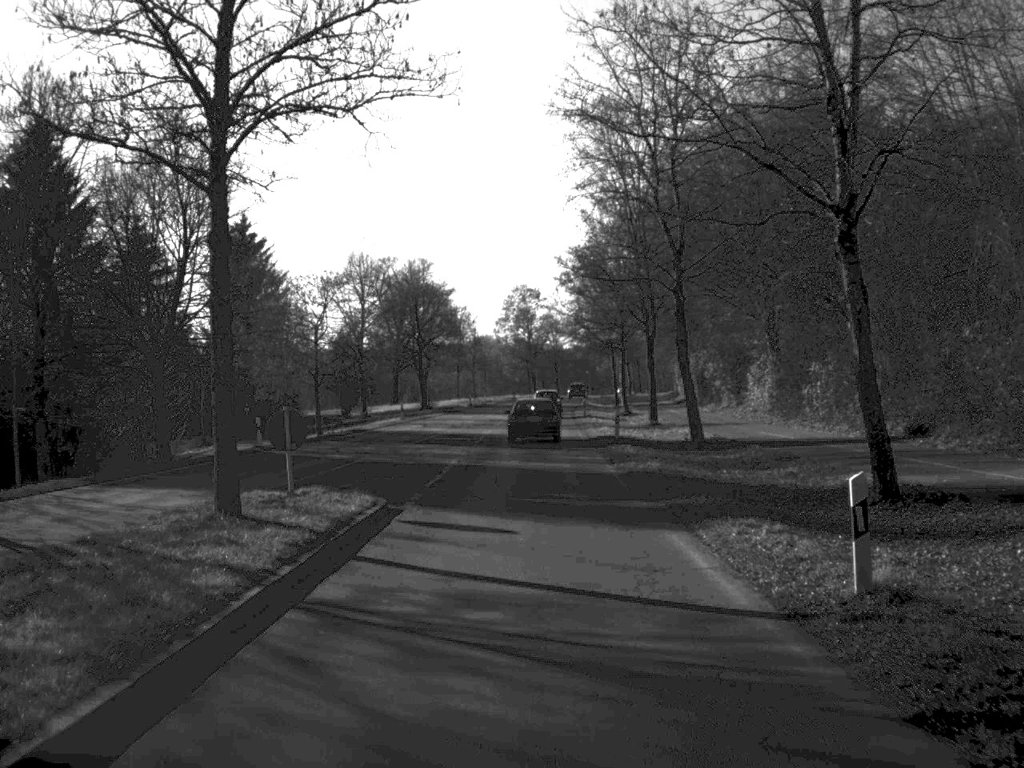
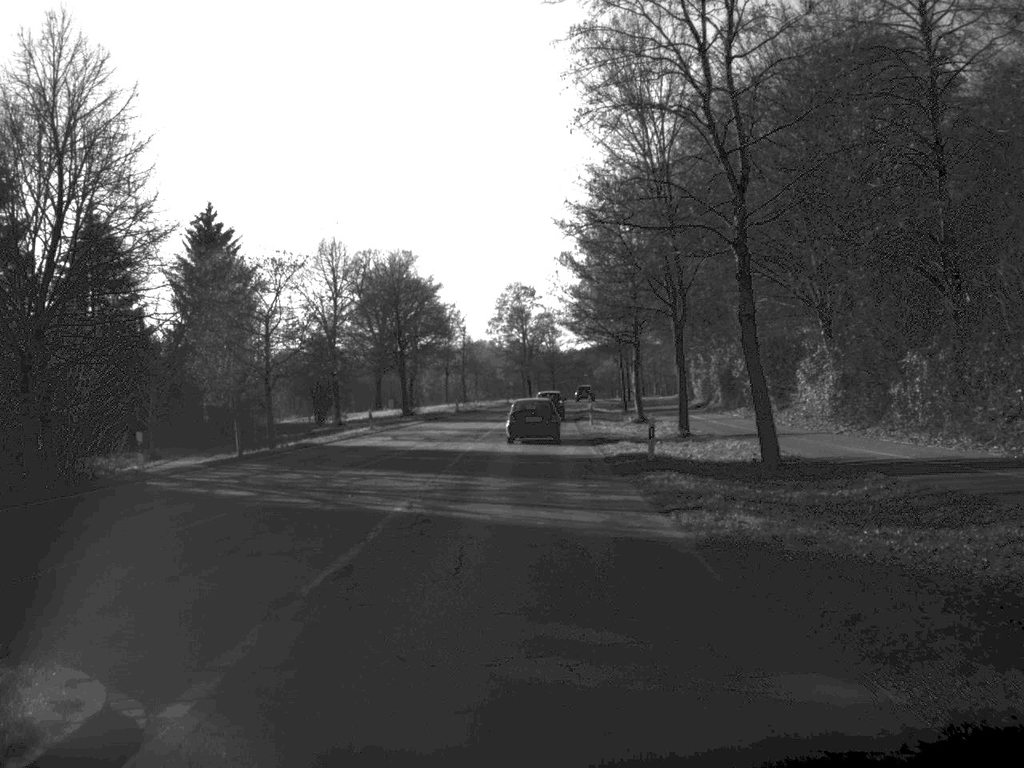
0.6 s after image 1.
(0.0, +12.0) m; 0°
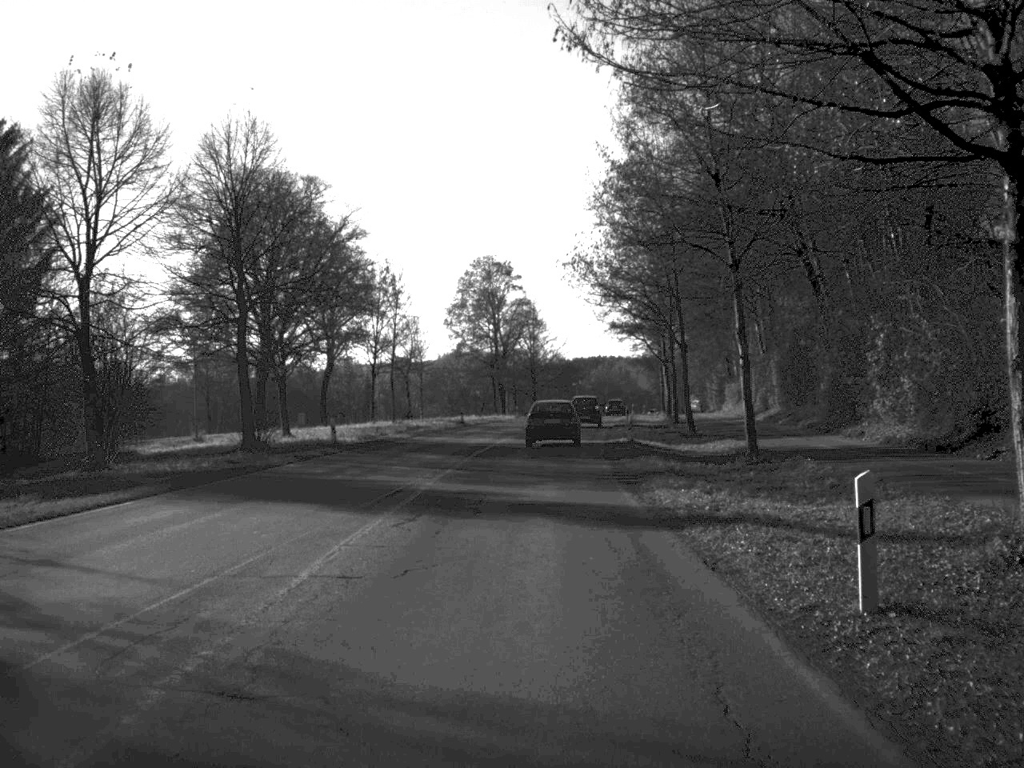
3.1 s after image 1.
(+0.3, +48.0) m; +1°
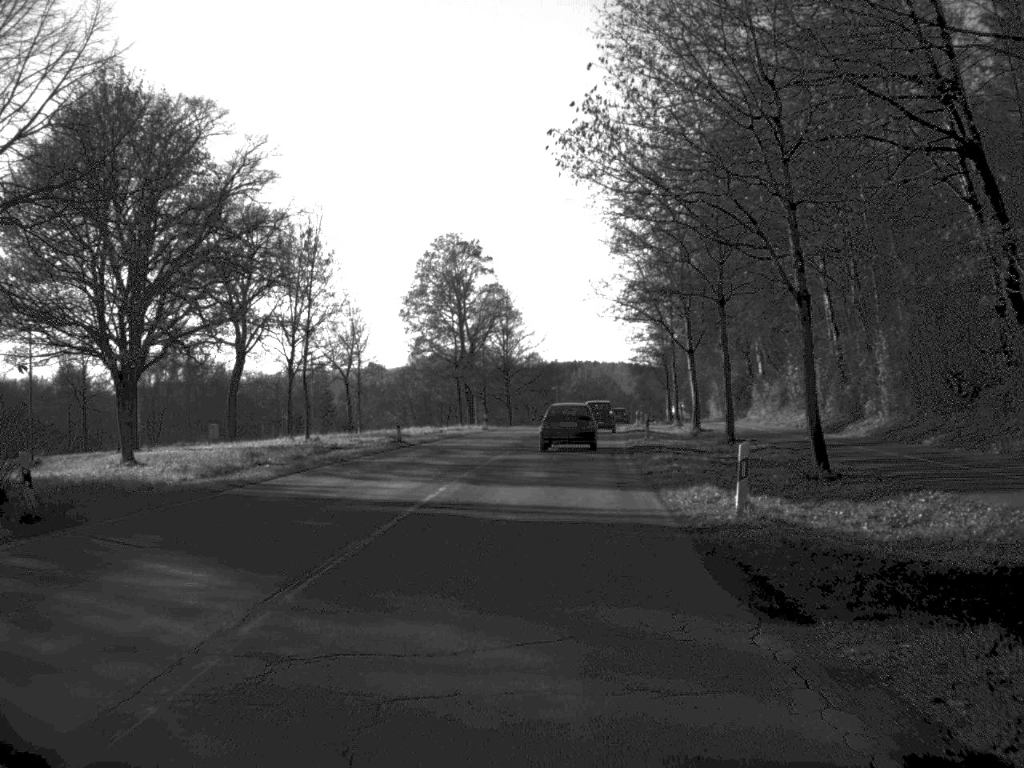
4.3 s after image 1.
(+0.2, +22.8) m; +1°
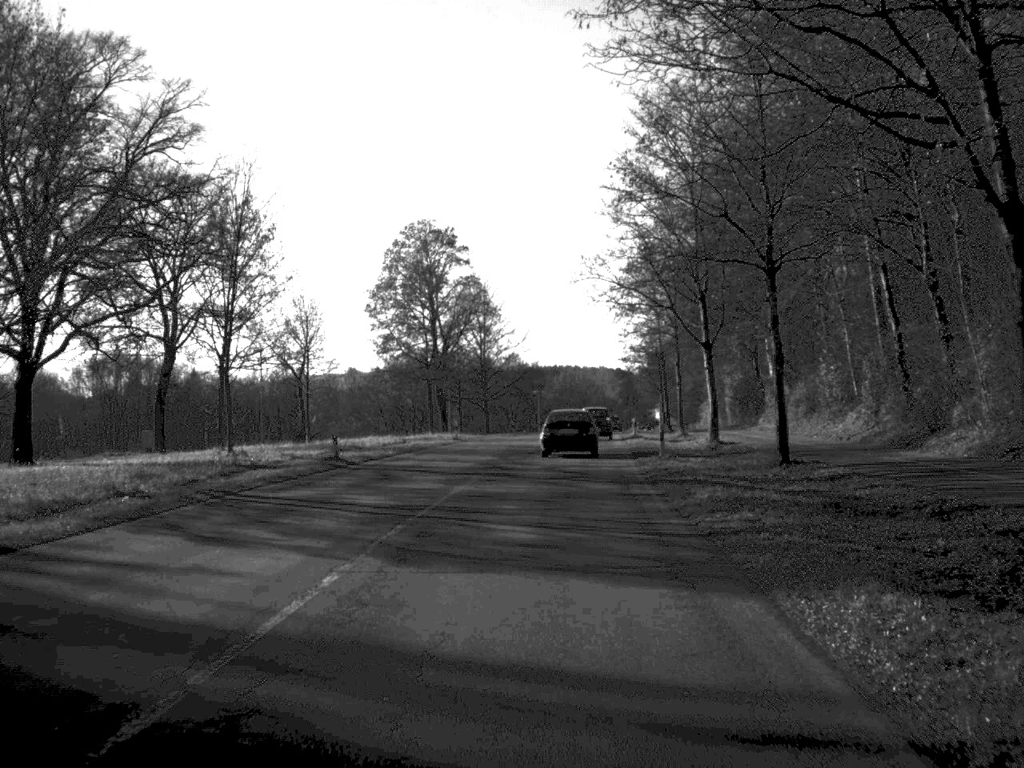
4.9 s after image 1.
(+0.1, +10.9) m; +1°
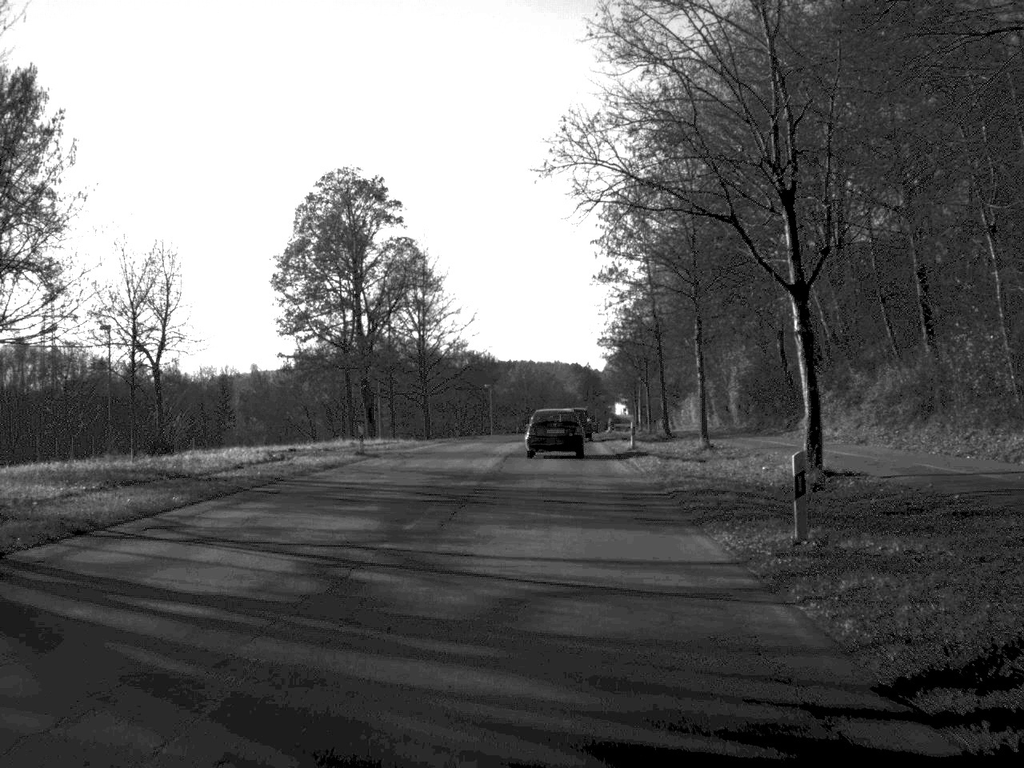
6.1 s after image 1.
(+0.4, +21.6) m; +2°
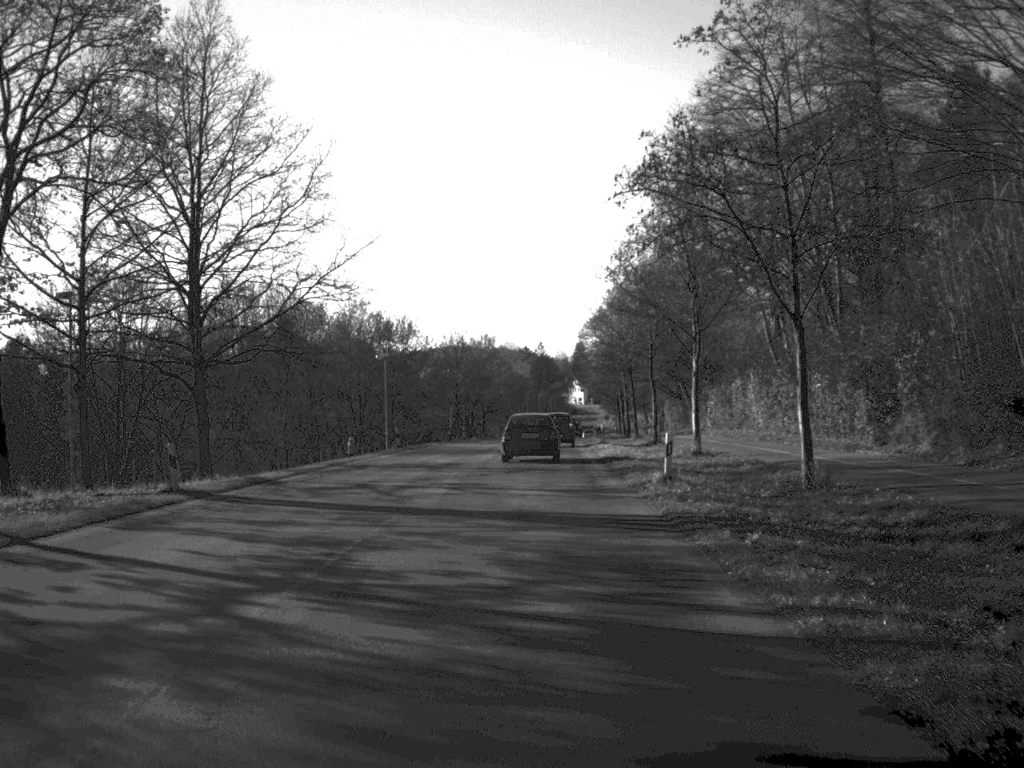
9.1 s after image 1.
(+1.3, +53.2) m; +2°
